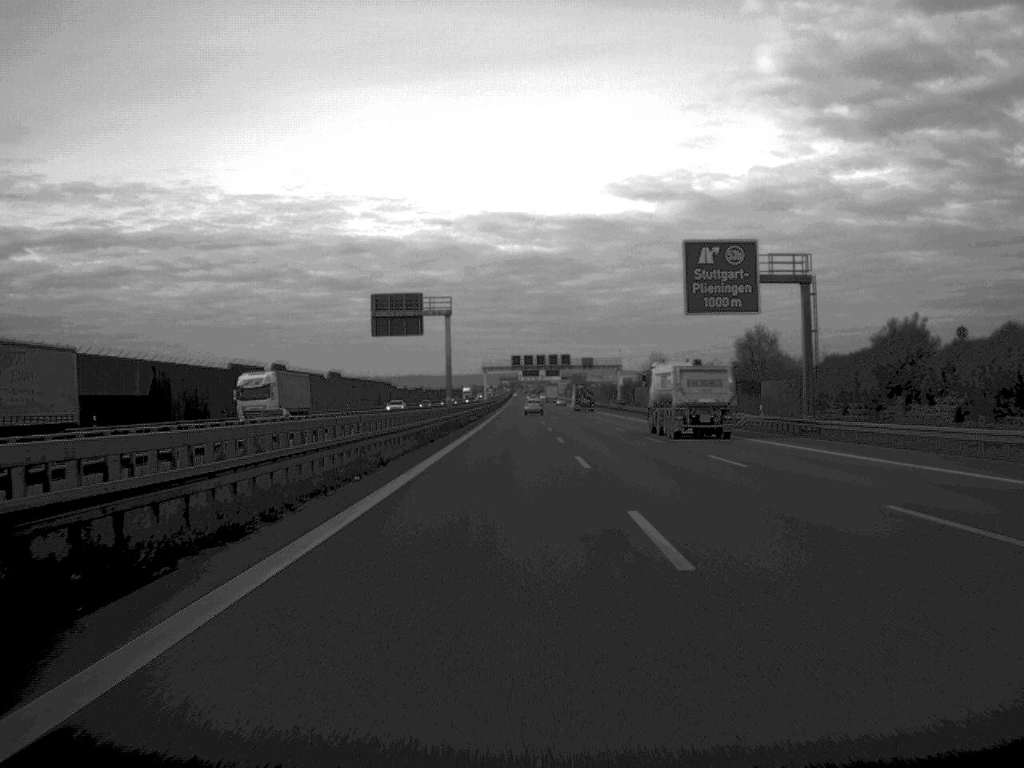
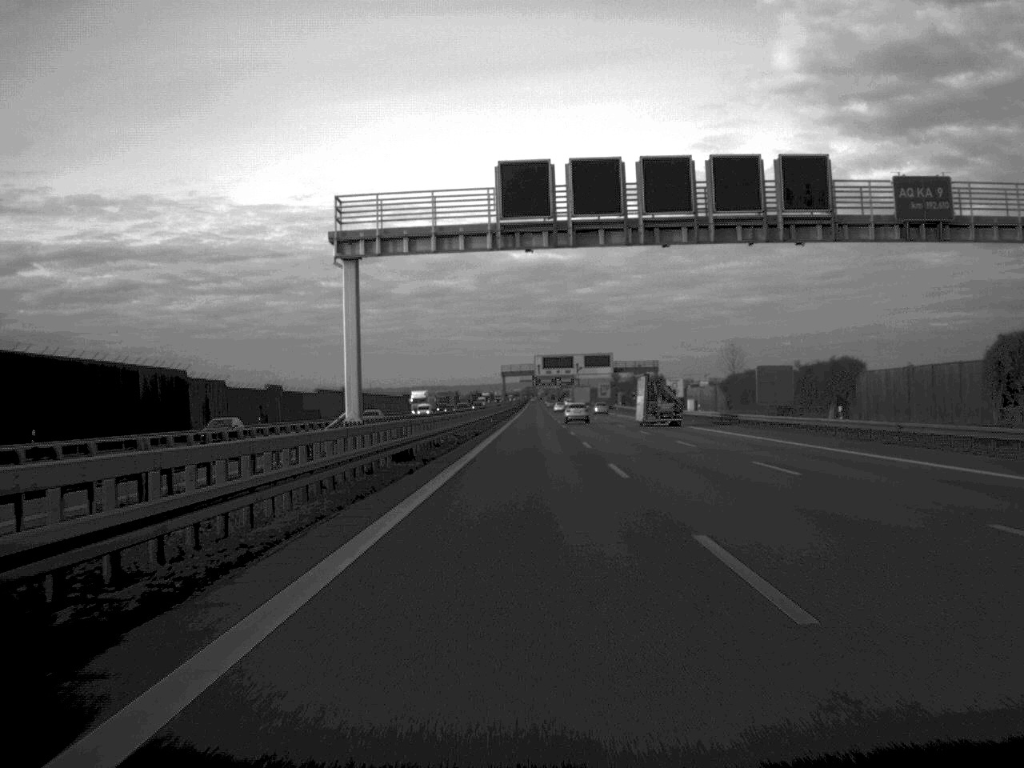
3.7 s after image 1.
(-1.4, +164.0) m; -1°
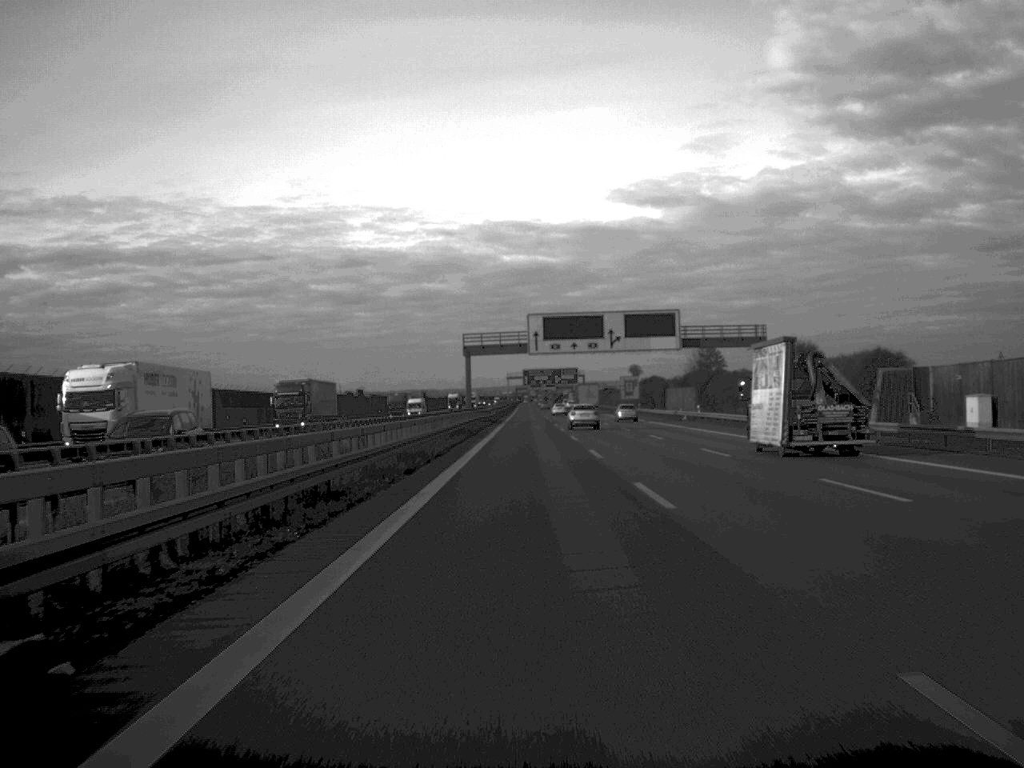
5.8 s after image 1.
(+0.4, +97.6) m; 0°
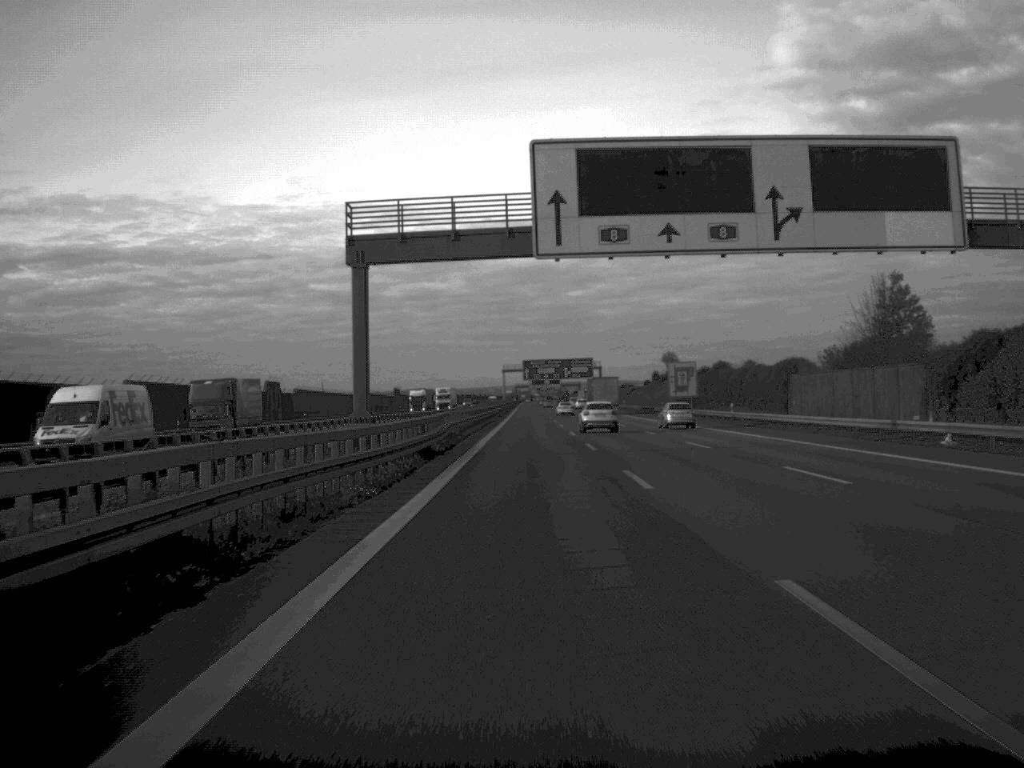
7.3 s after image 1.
(0.0, +67.8) m; 0°
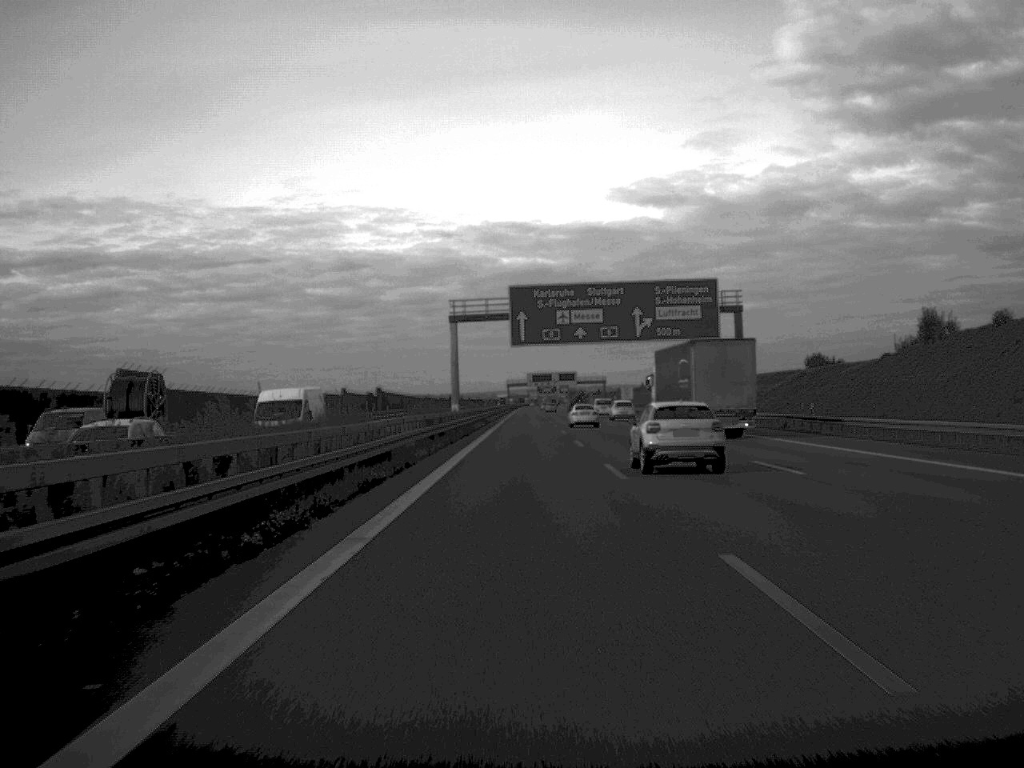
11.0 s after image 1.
(+0.1, +164.6) m; 0°
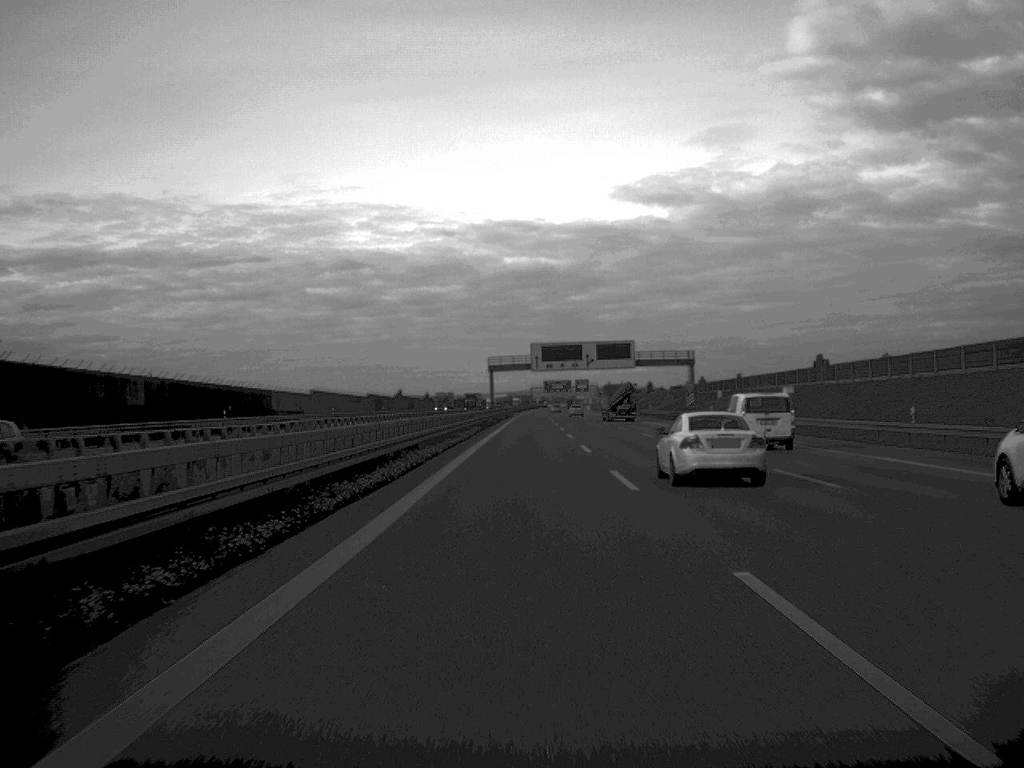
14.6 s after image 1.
(-0.2, +165.7) m; 0°
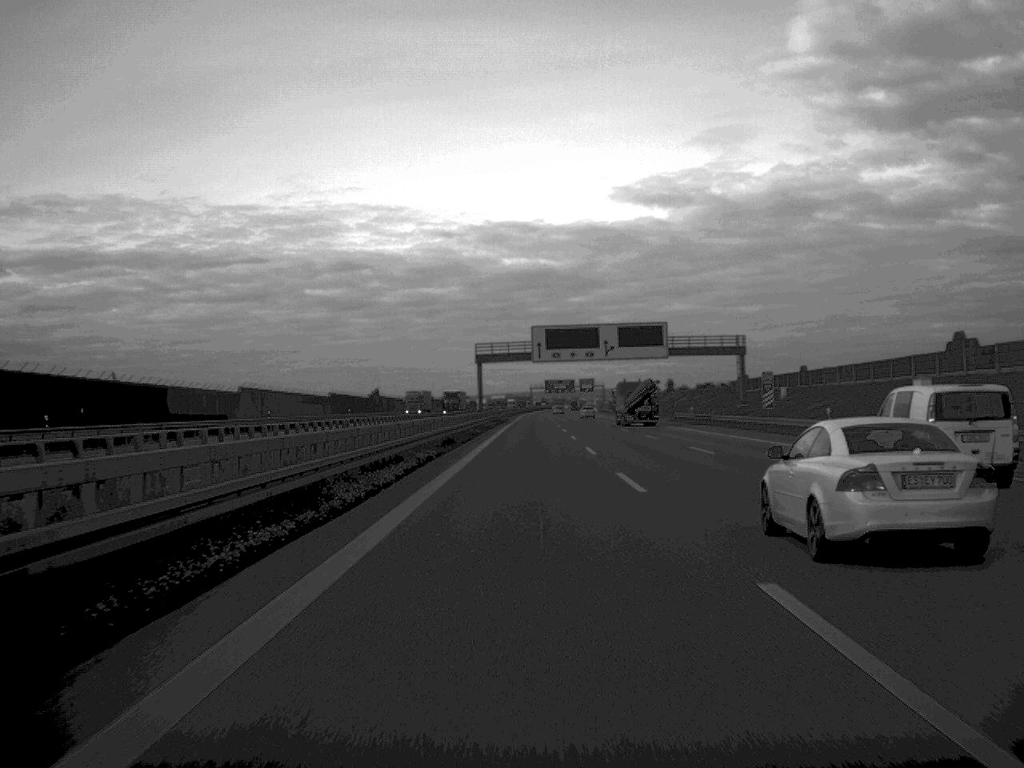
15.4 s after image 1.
(0.0, +36.2) m; 0°
